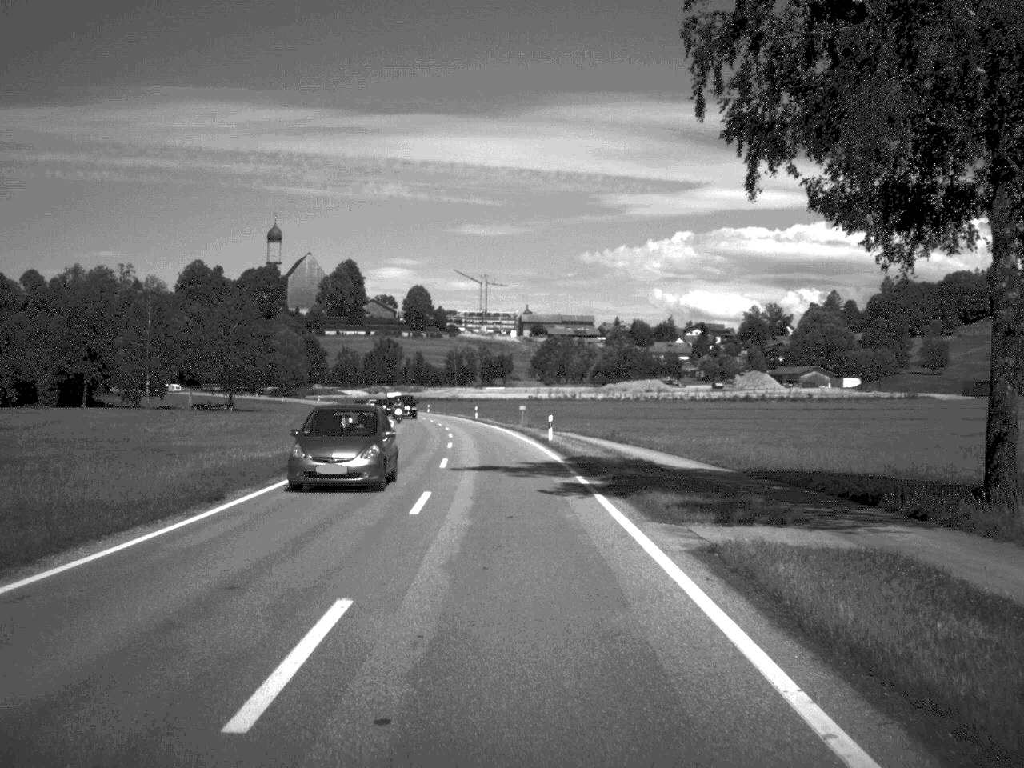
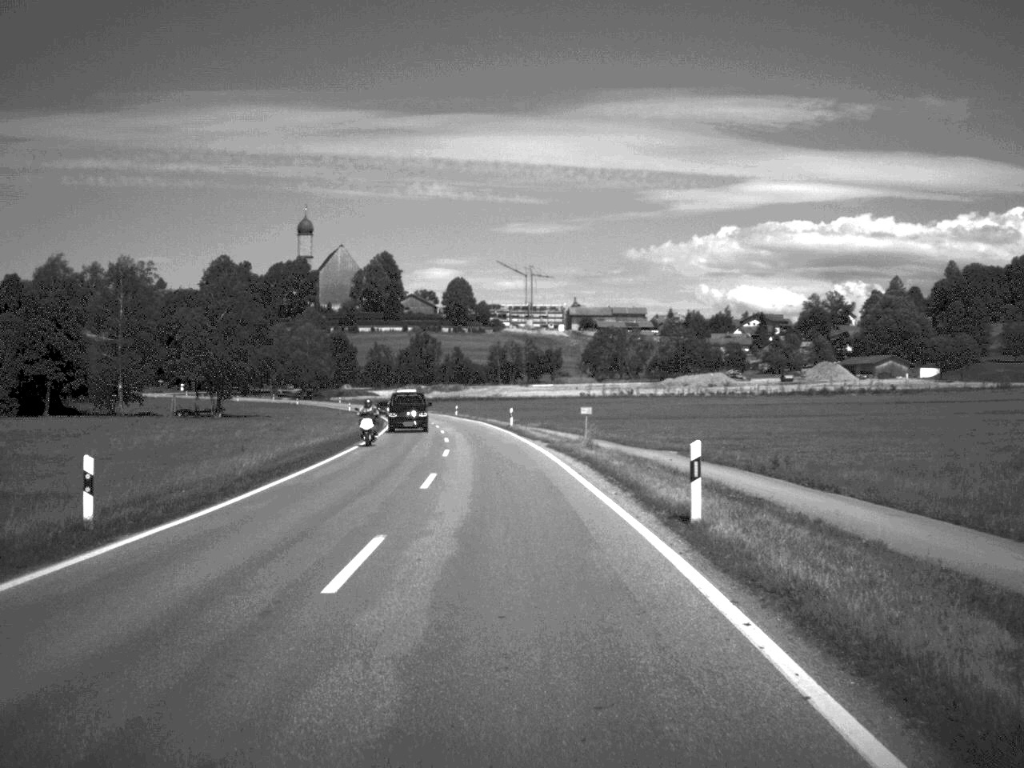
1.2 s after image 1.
(-0.6, +31.3) m; -2°
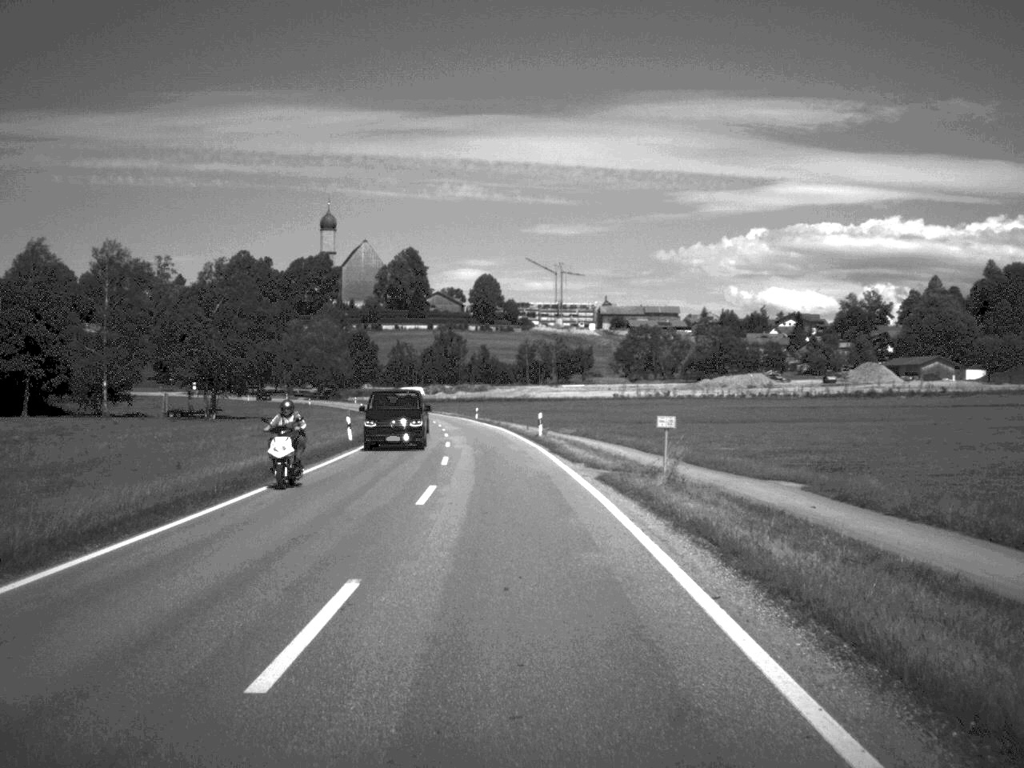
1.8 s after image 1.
(-0.2, +15.1) m; -1°
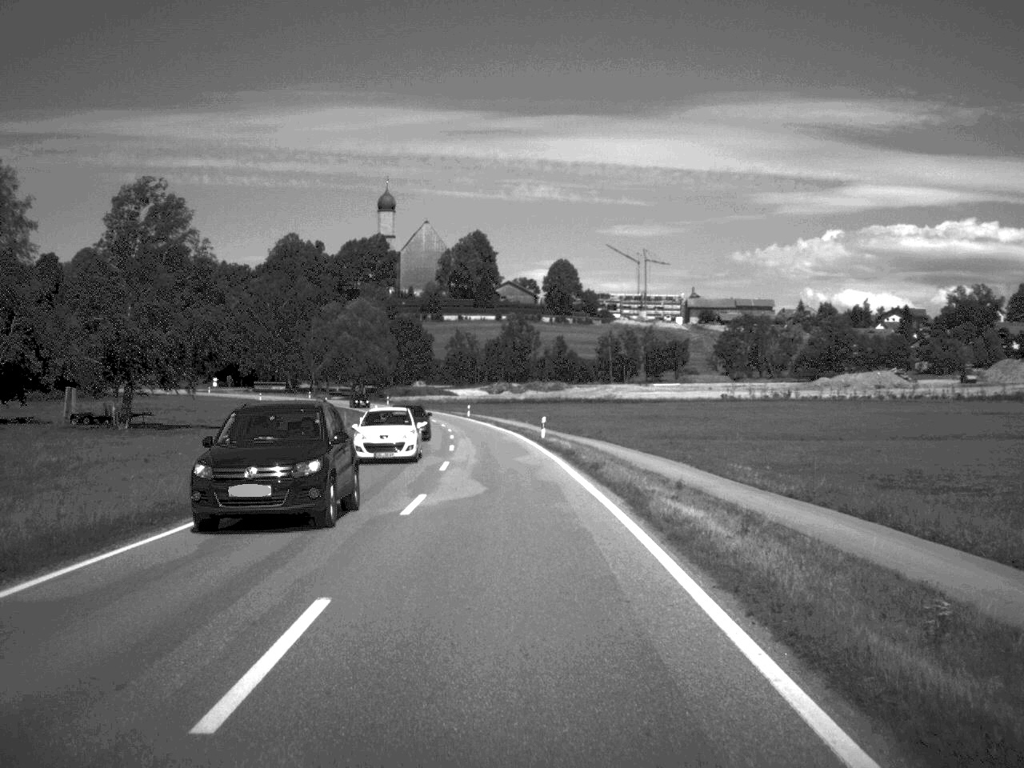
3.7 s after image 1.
(-1.5, +48.3) m; -4°
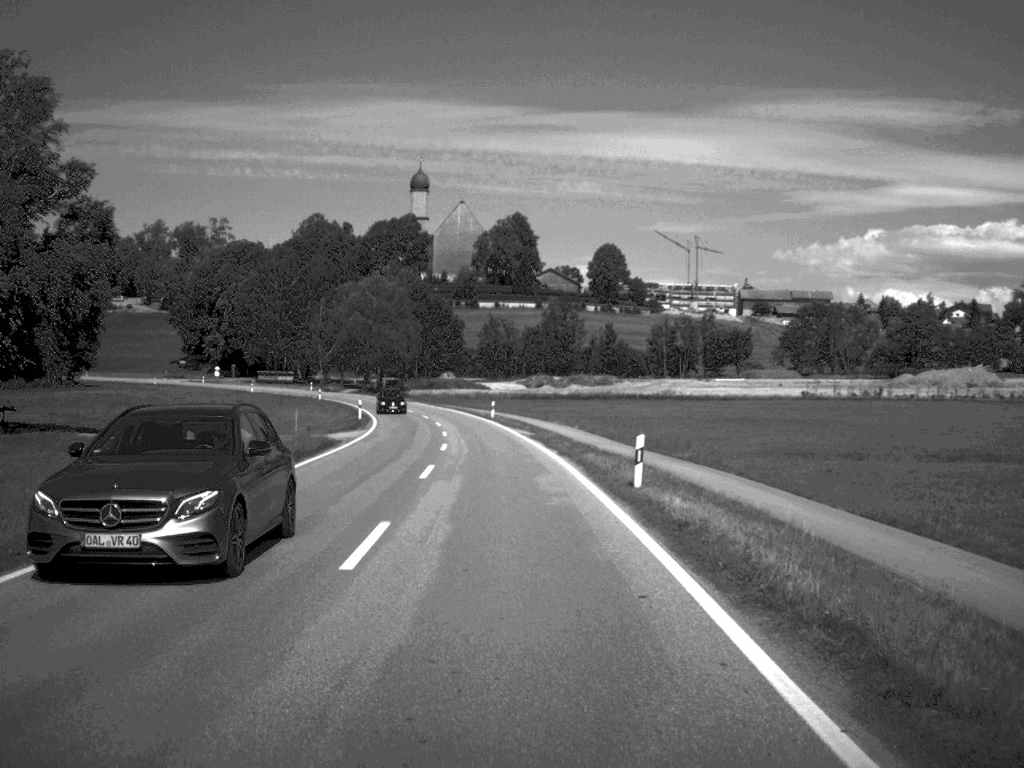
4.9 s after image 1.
(-0.5, +30.0) m; -2°
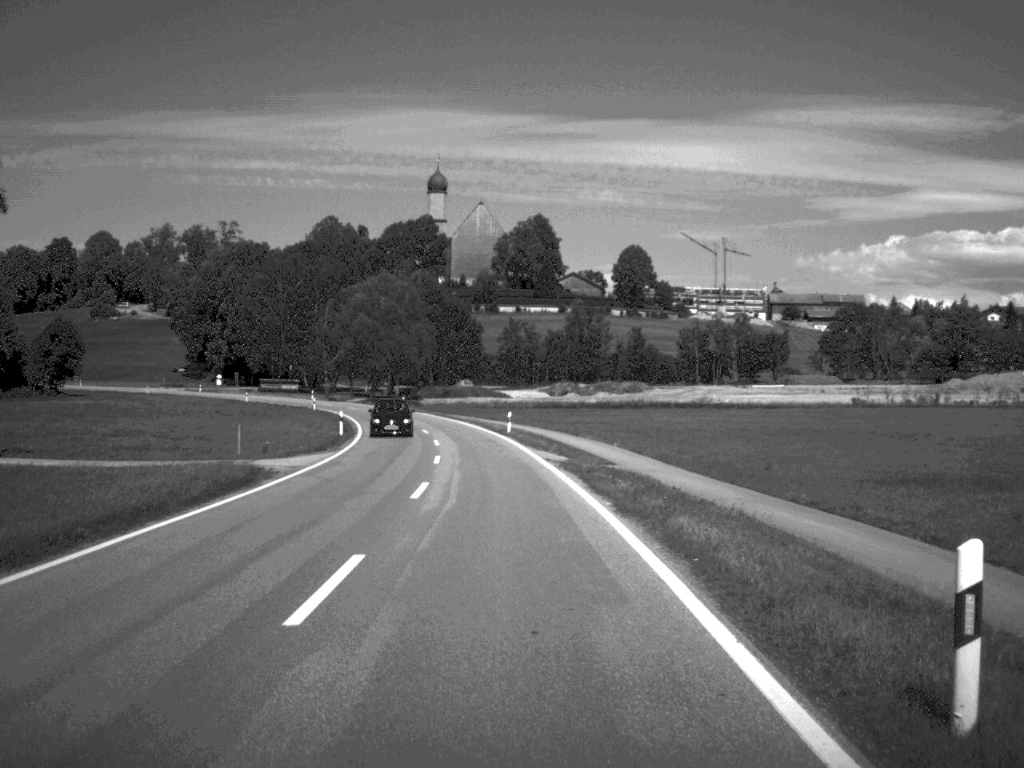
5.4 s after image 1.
(-0.1, +14.5) m; -1°
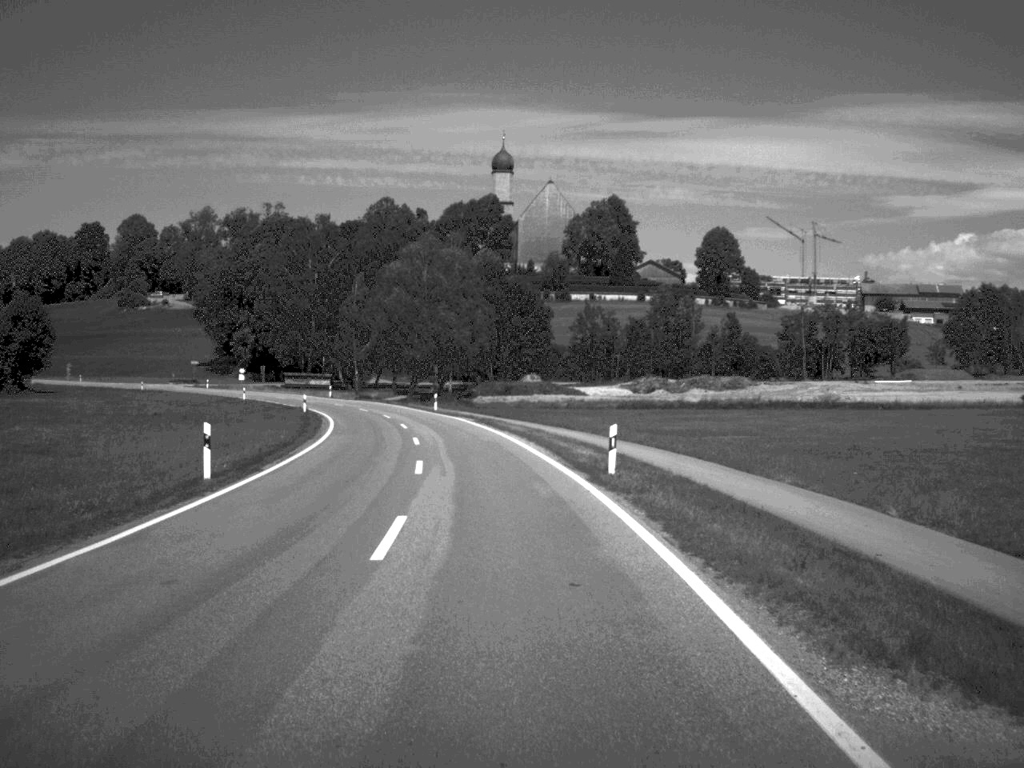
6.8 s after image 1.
(-1.0, +32.3) m; -3°
